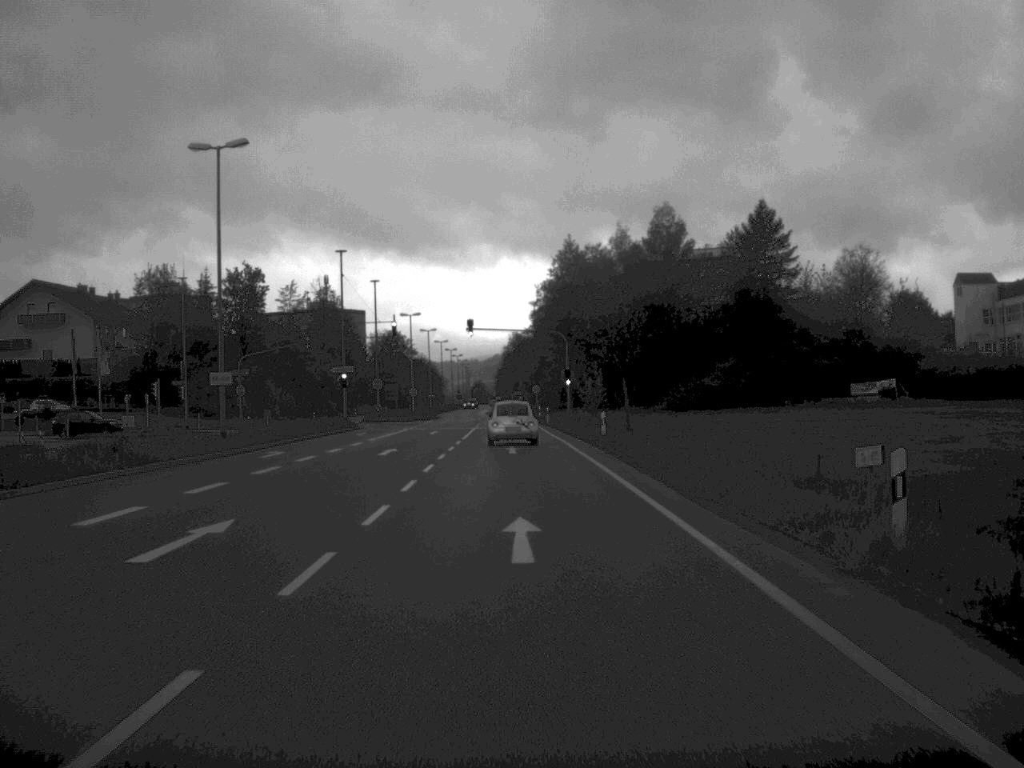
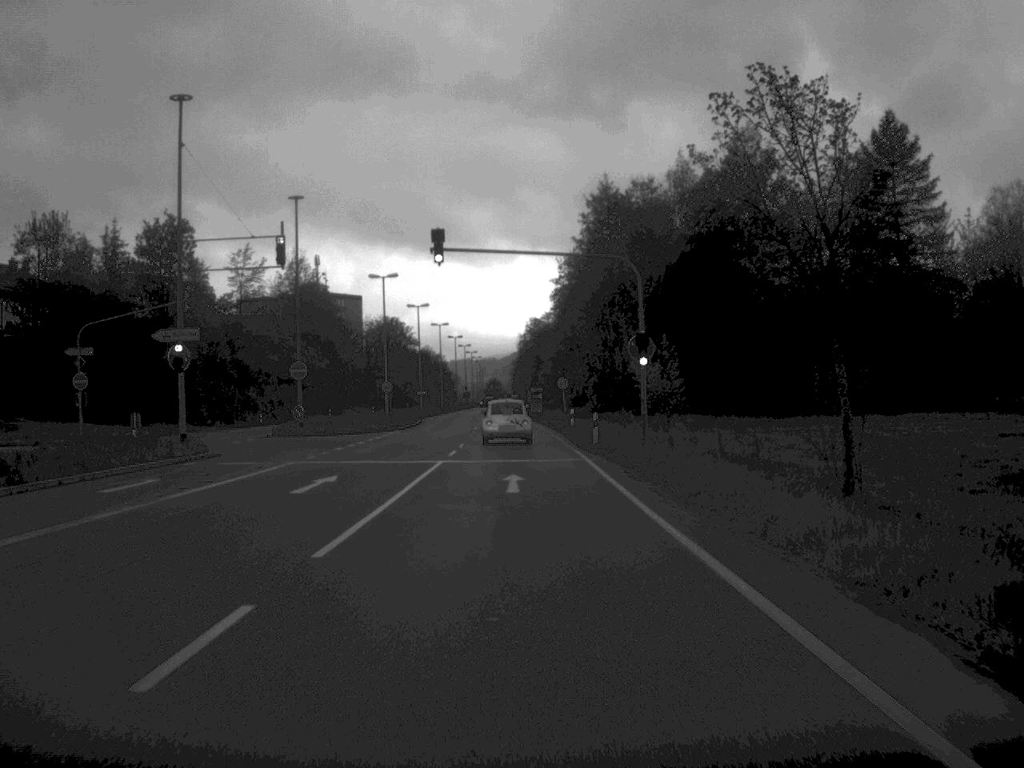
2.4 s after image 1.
(-0.3, +38.7) m; -1°
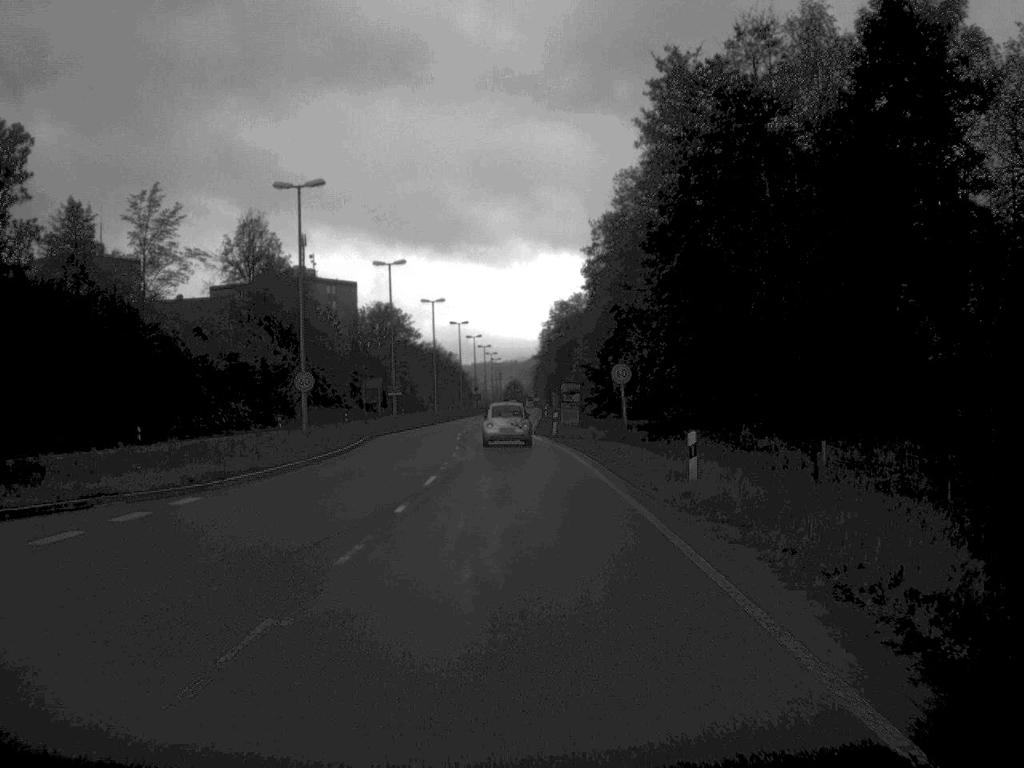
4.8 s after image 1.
(-0.3, +40.1) m; -1°
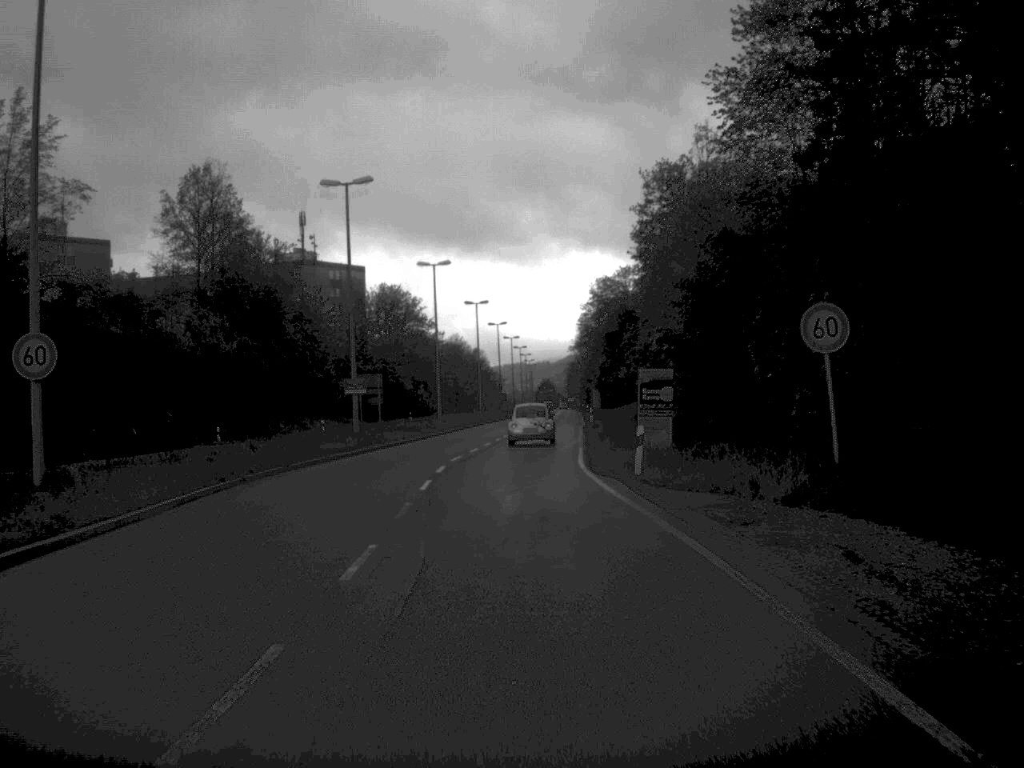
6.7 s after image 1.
(-0.4, +30.3) m; -2°
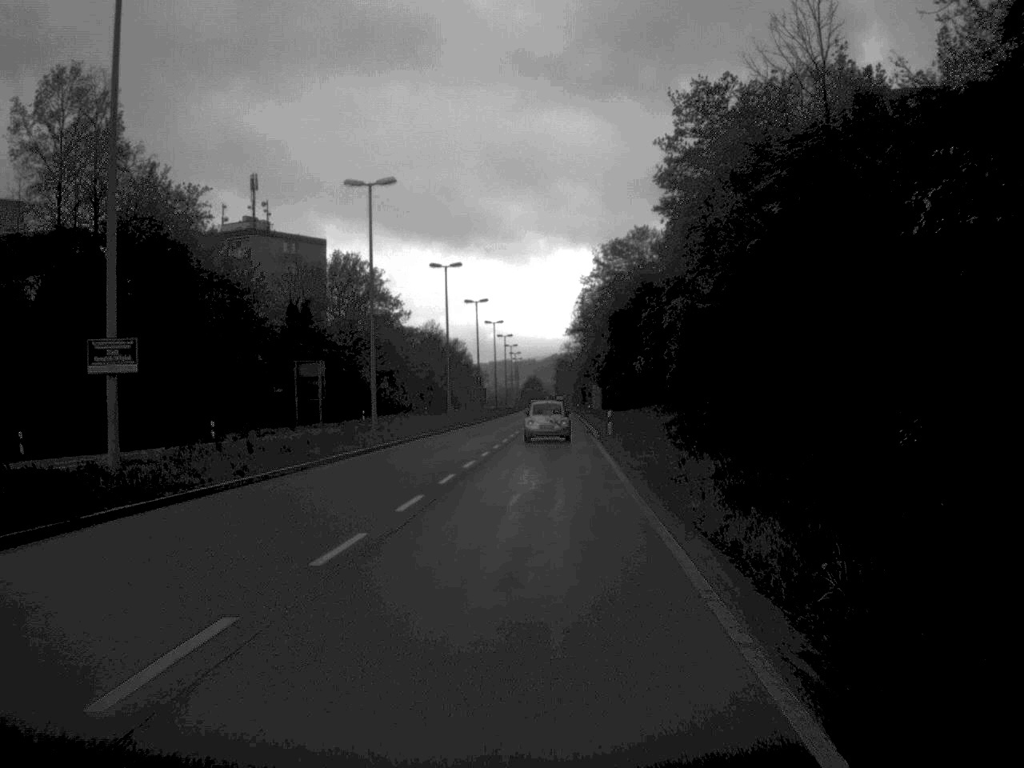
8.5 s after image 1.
(0.0, +28.3) m; +1°
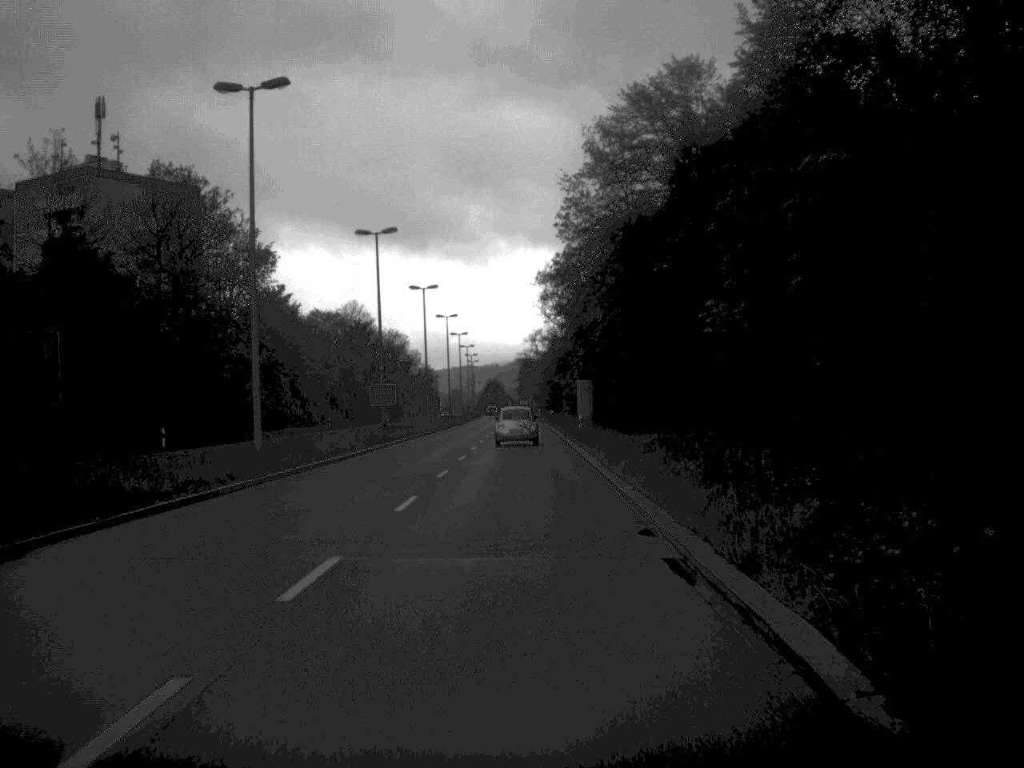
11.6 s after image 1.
(+1.0, +48.6) m; +1°
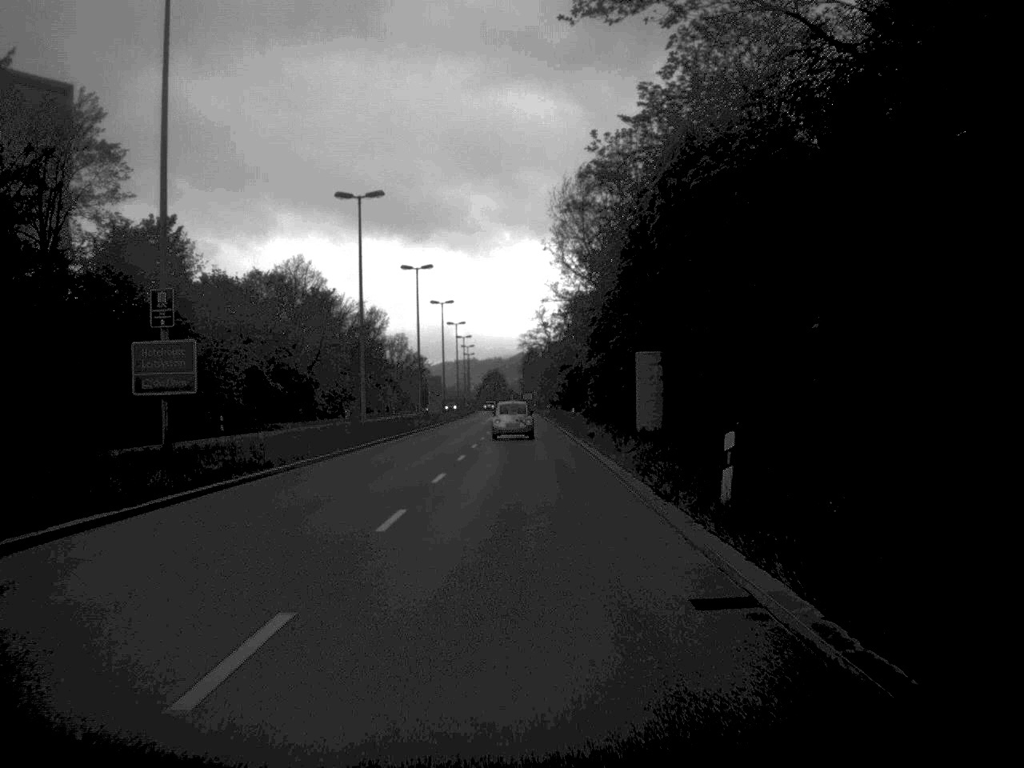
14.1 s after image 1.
(-0.2, +39.0) m; 0°
